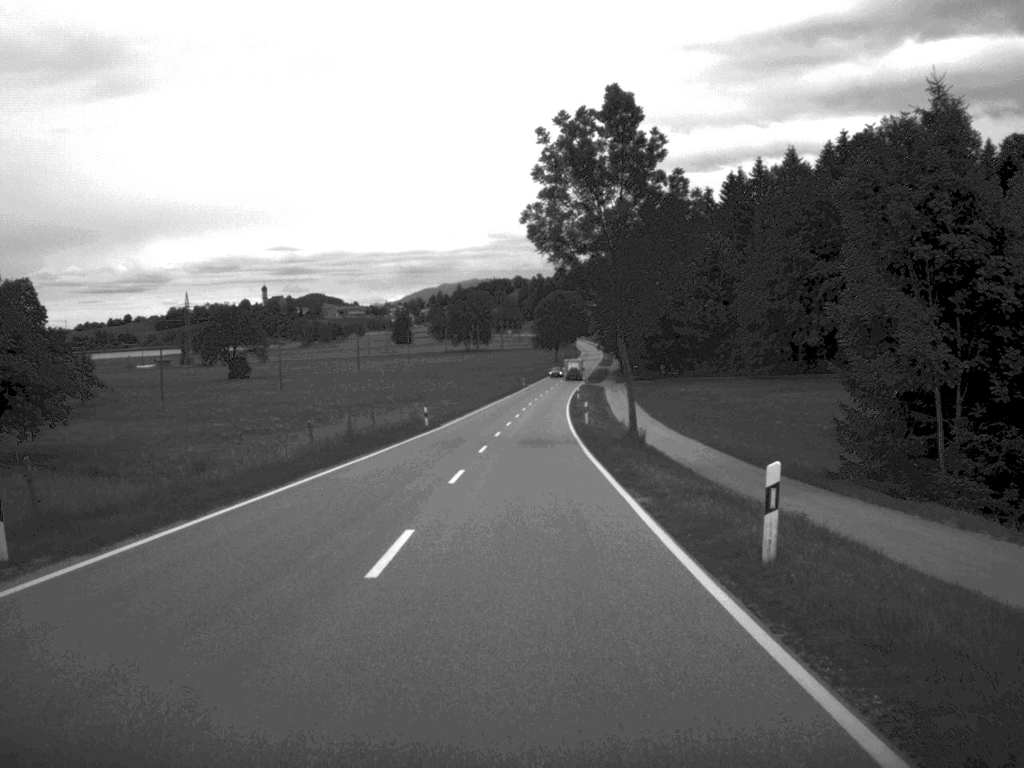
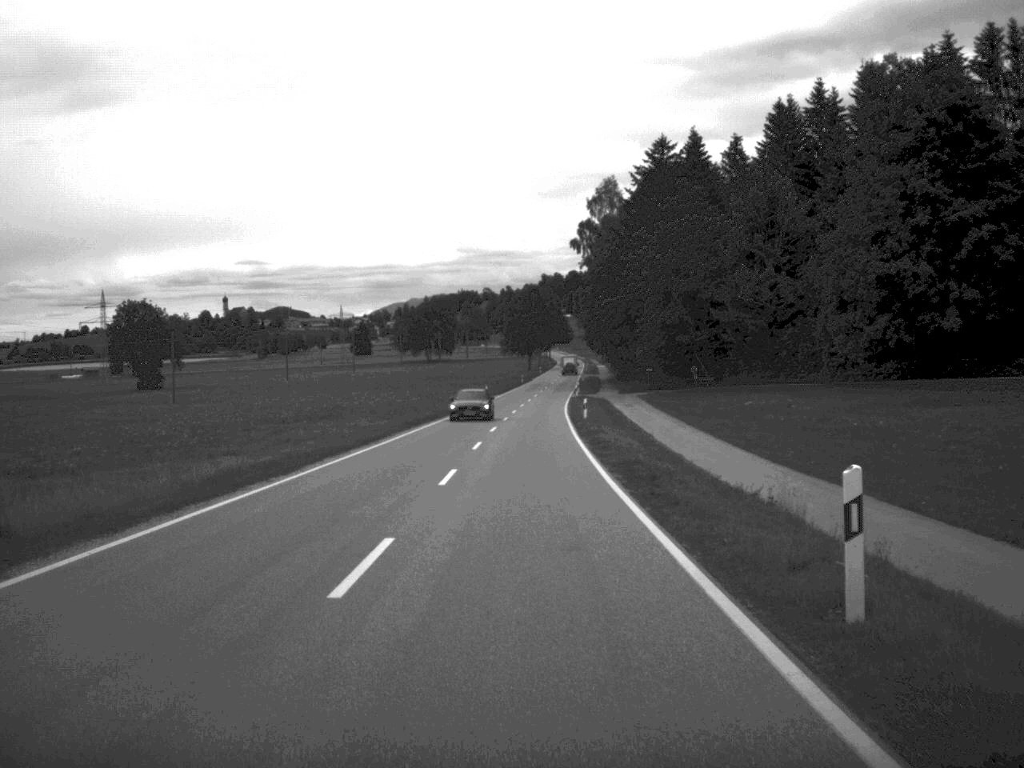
(+0.3, +49.0) m; +1°
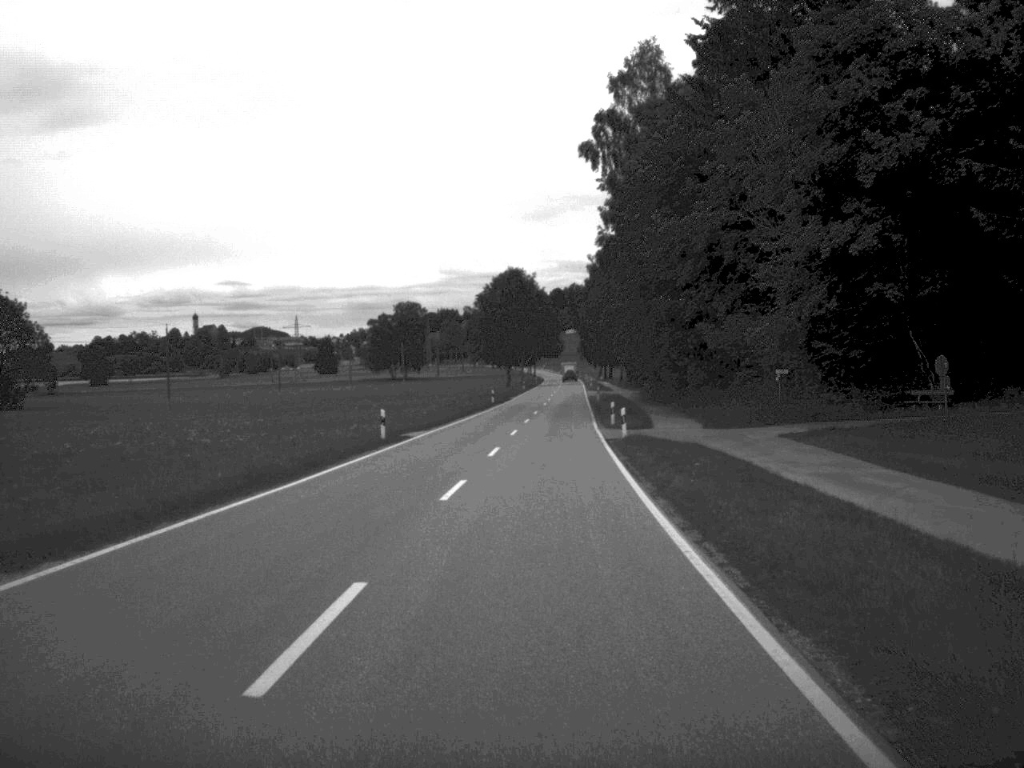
(+0.4, +62.9) m; +1°
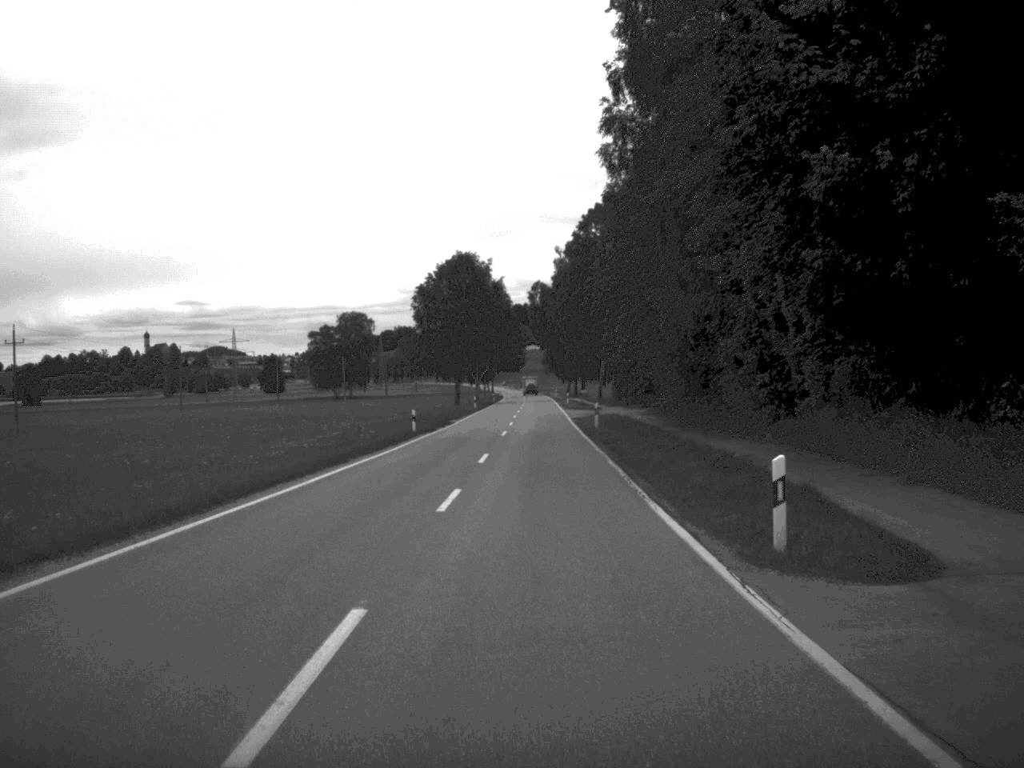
(+0.5, +36.8) m; +2°
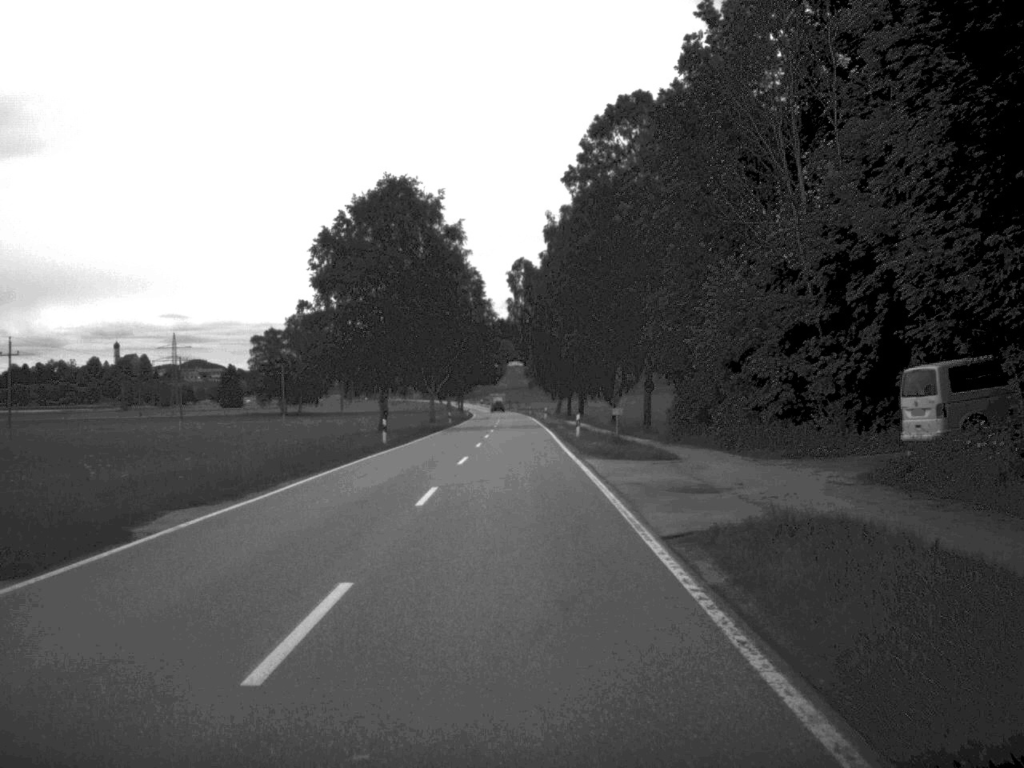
(+0.6, +51.9) m; +1°
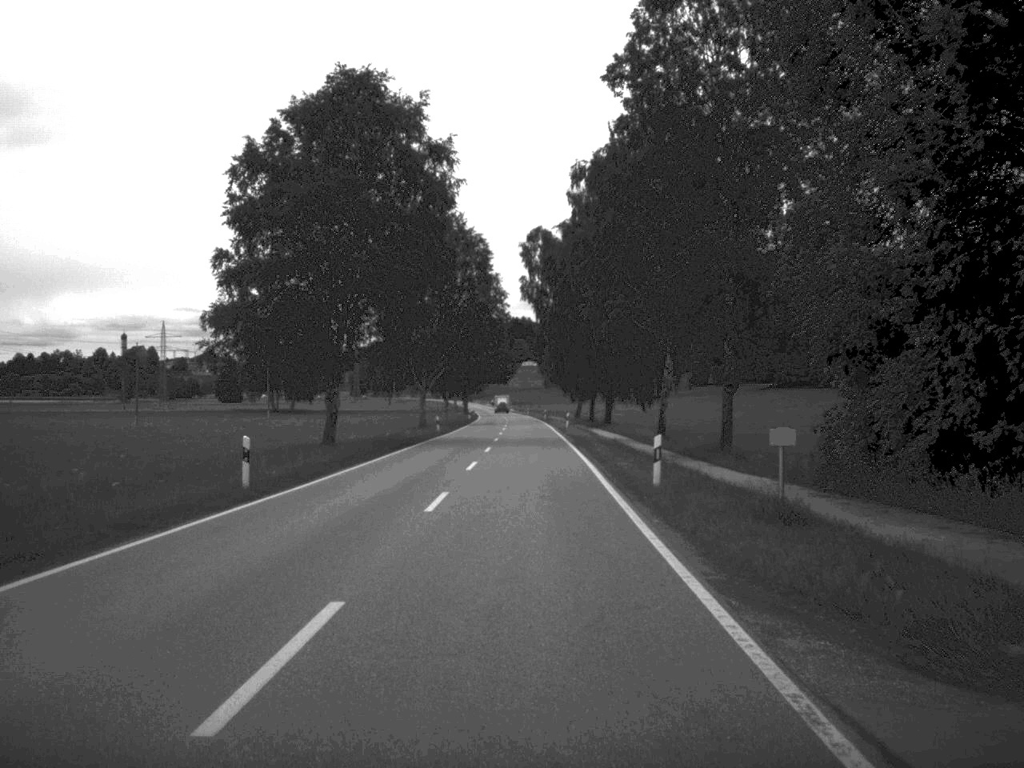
(-0.1, +25.2) m; -1°
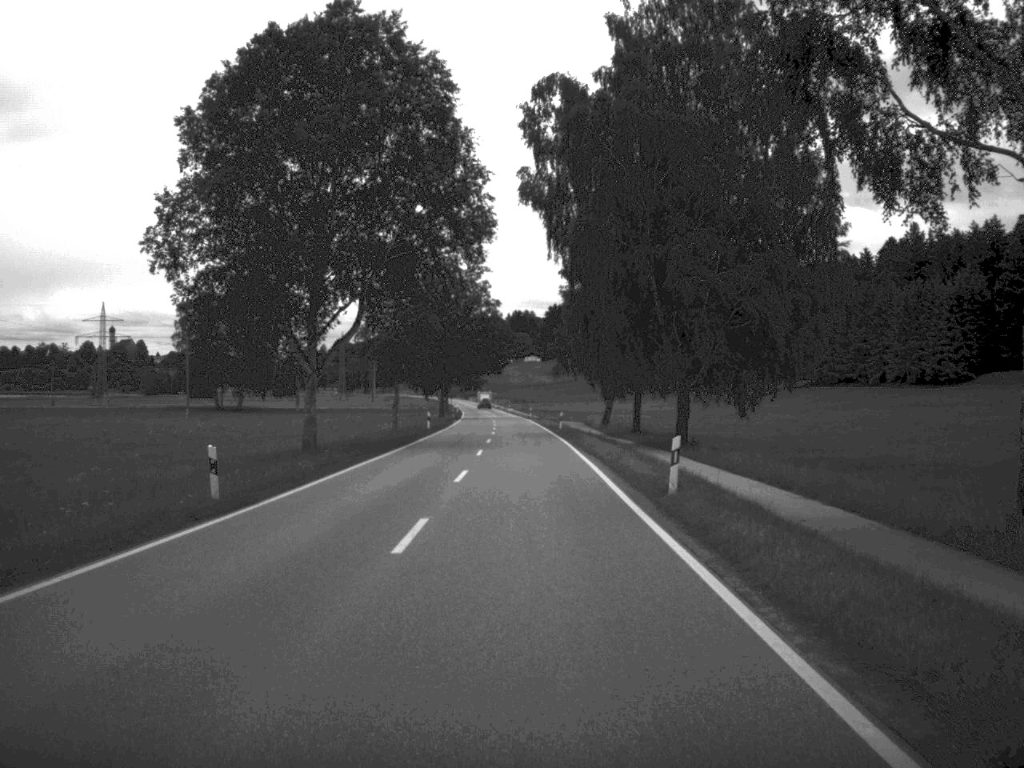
(+0.1, +51.5) m; 0°
